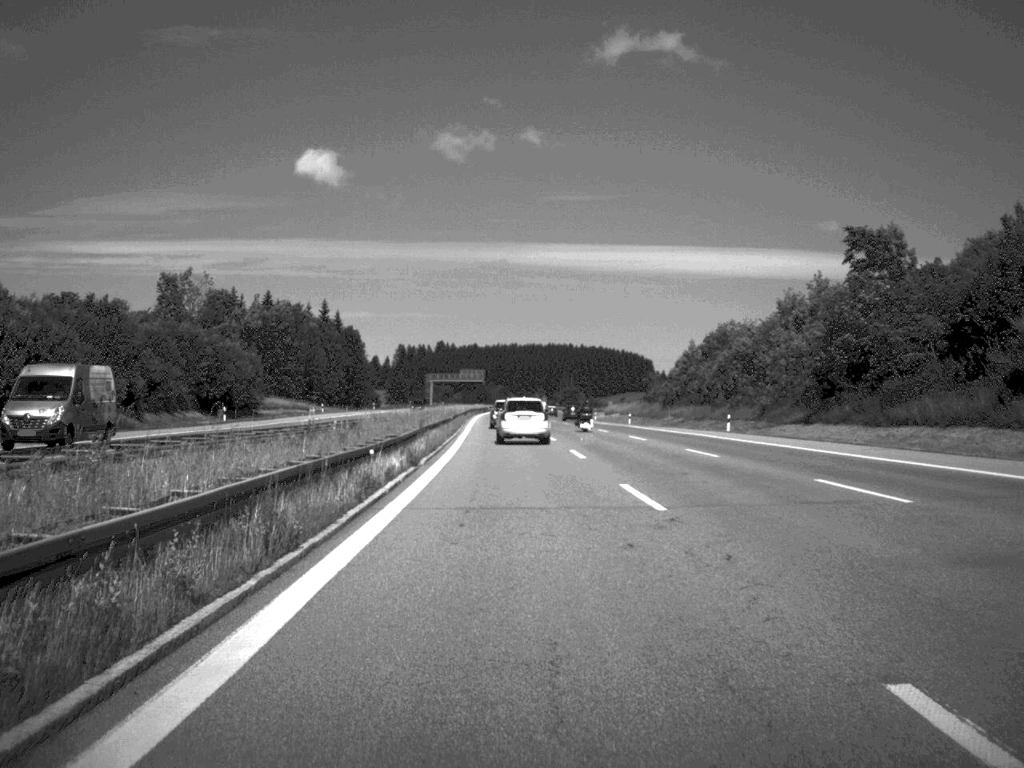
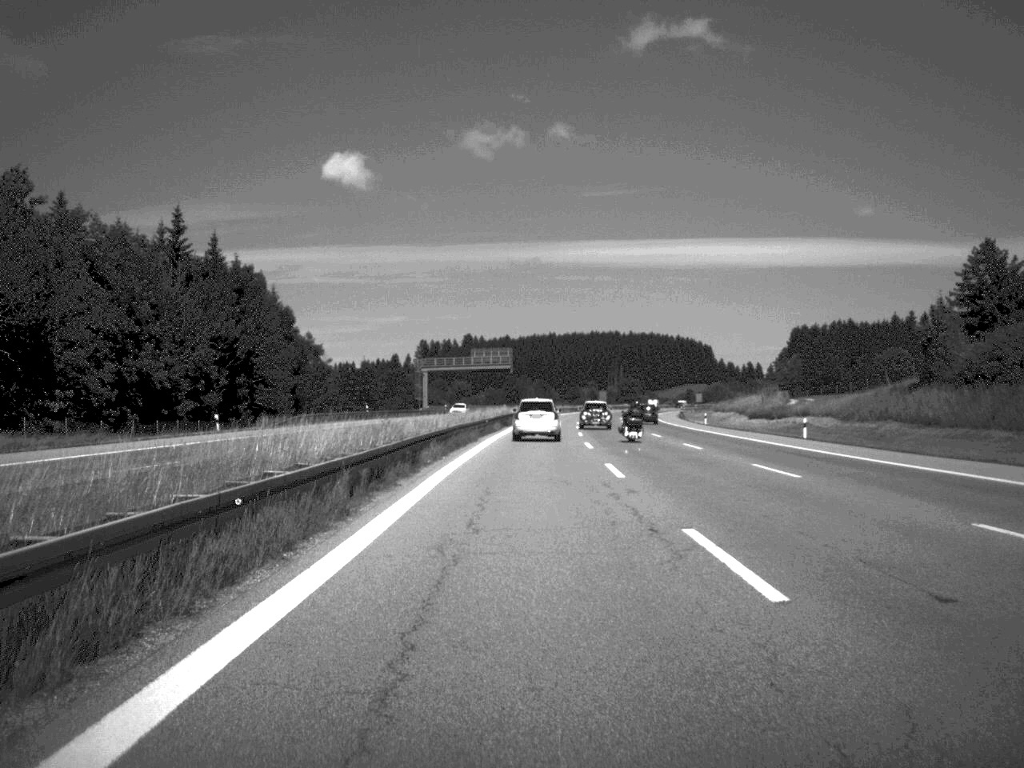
(-2.7, +111.7) m; -2°
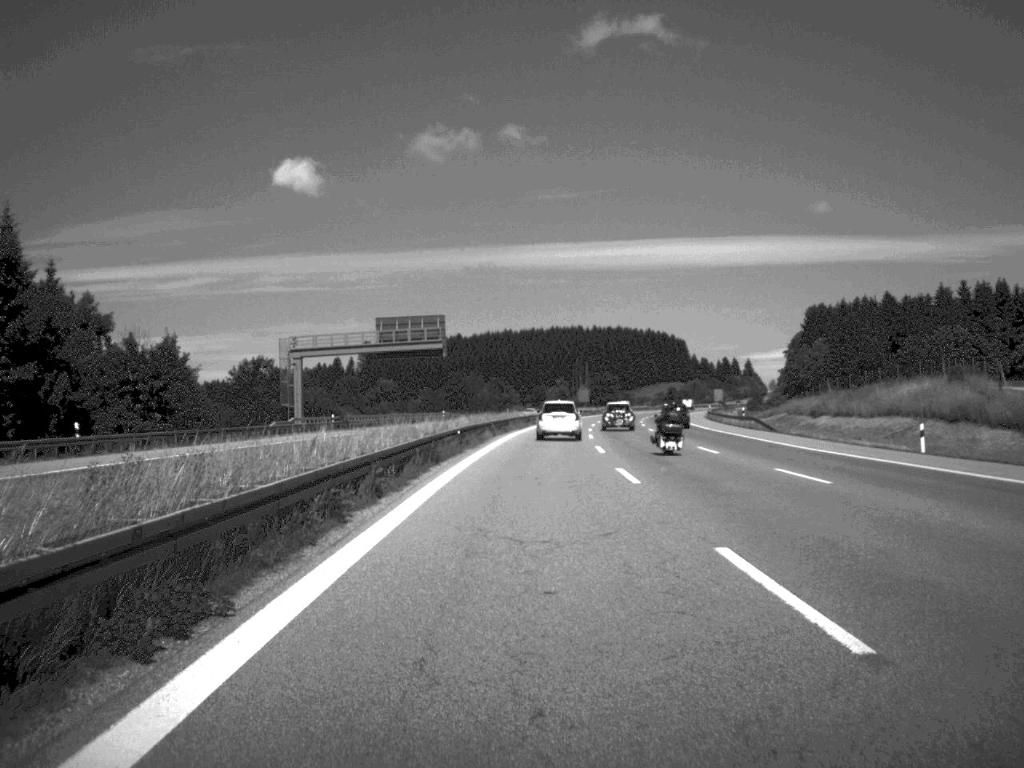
(+0.9, +71.4) m; +2°
